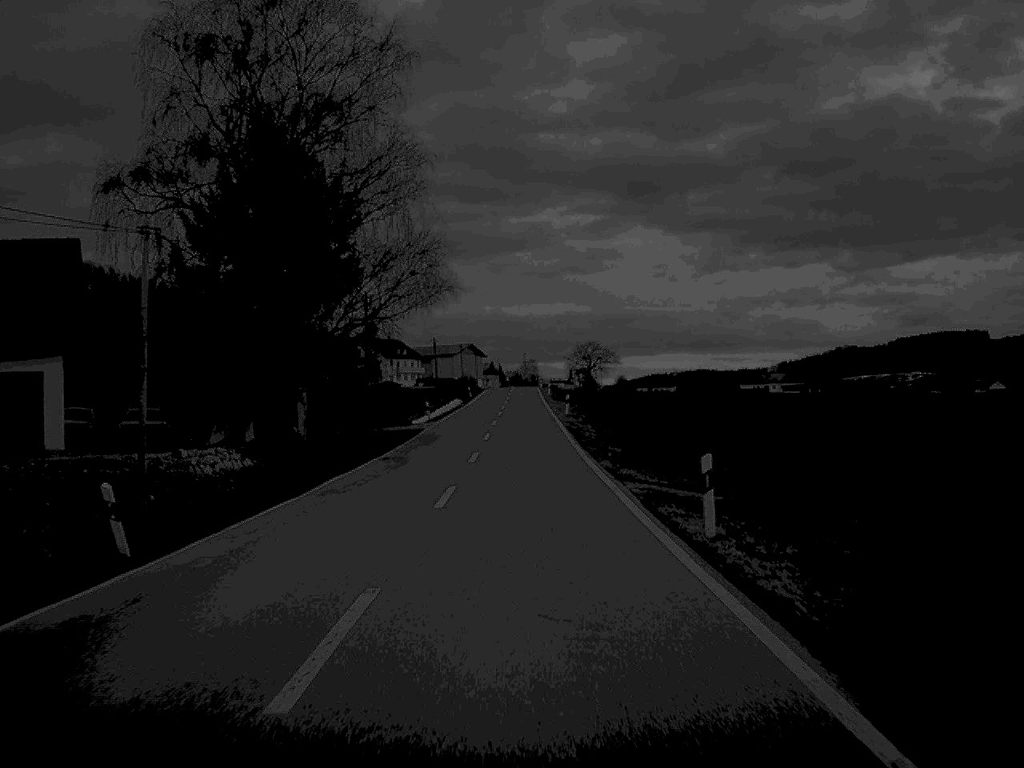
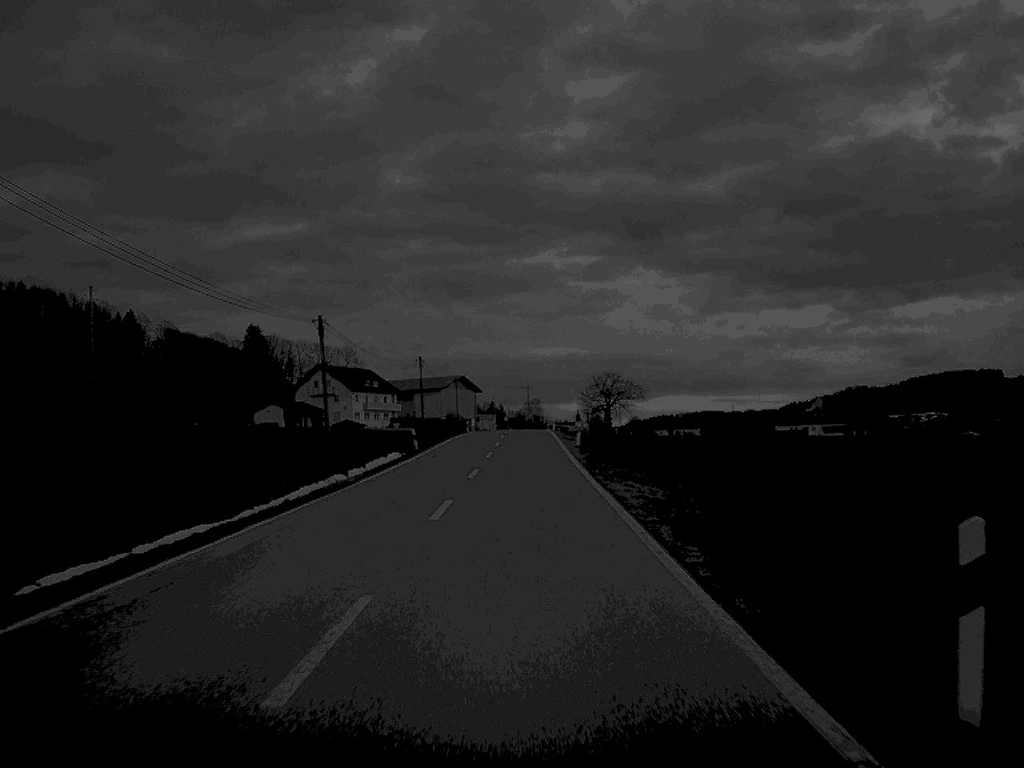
(0.0, +61.0) m; 0°
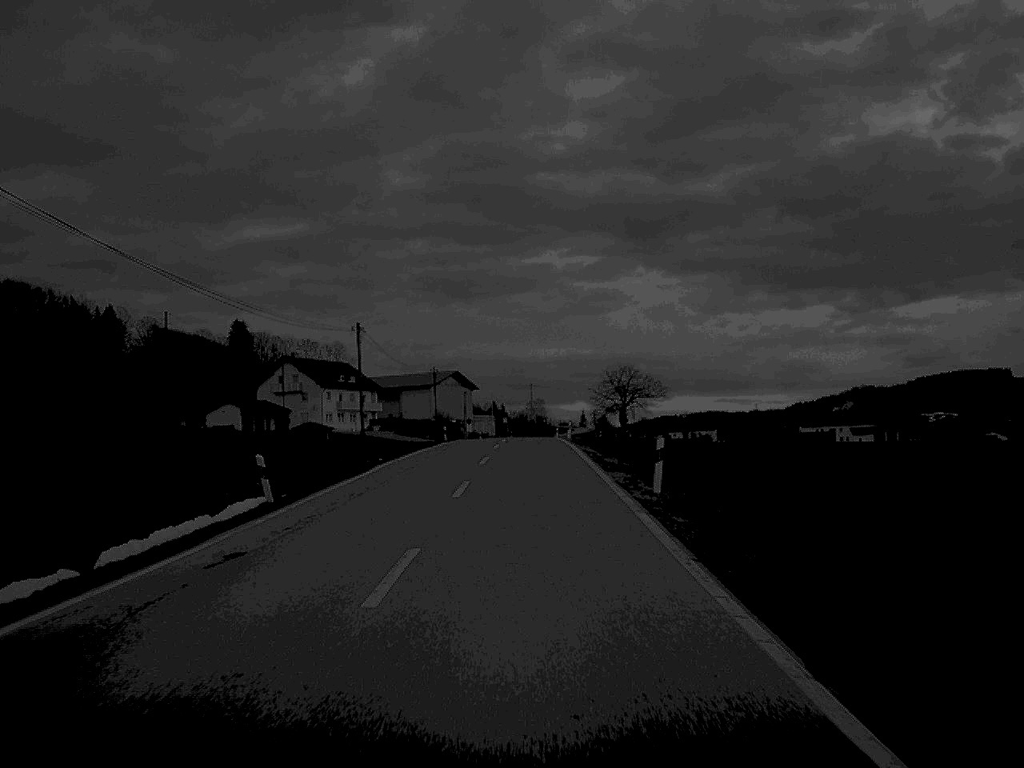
(-0.1, +33.8) m; 0°
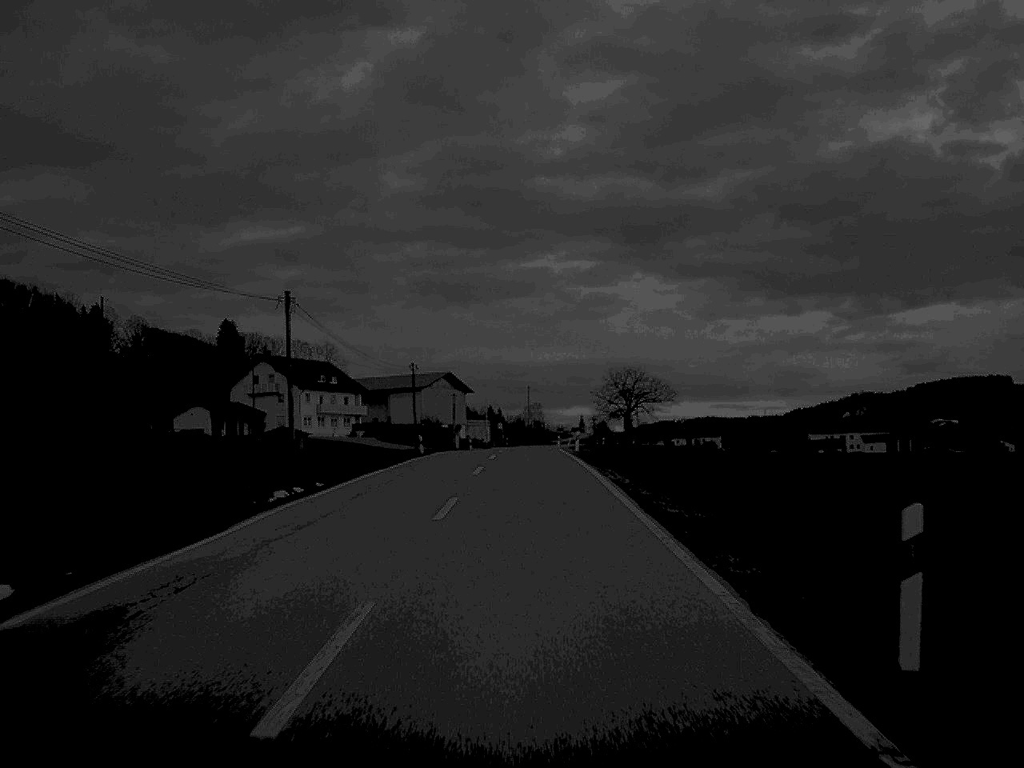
(0.0, +15.8) m; 0°
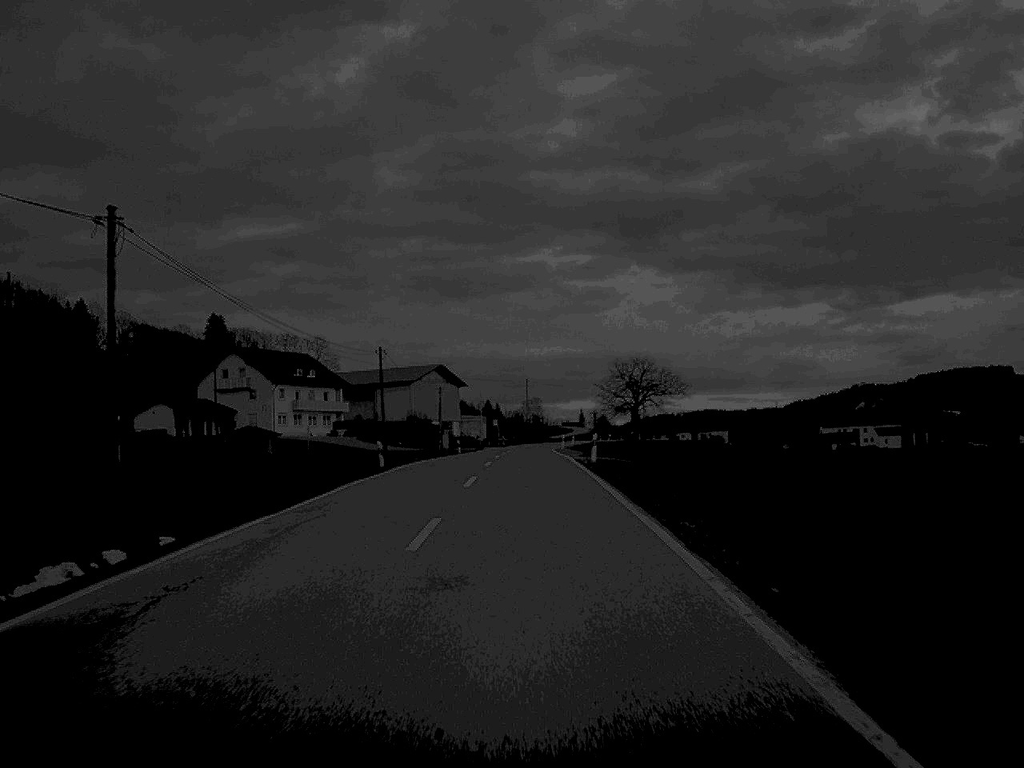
(0.0, +16.5) m; 0°
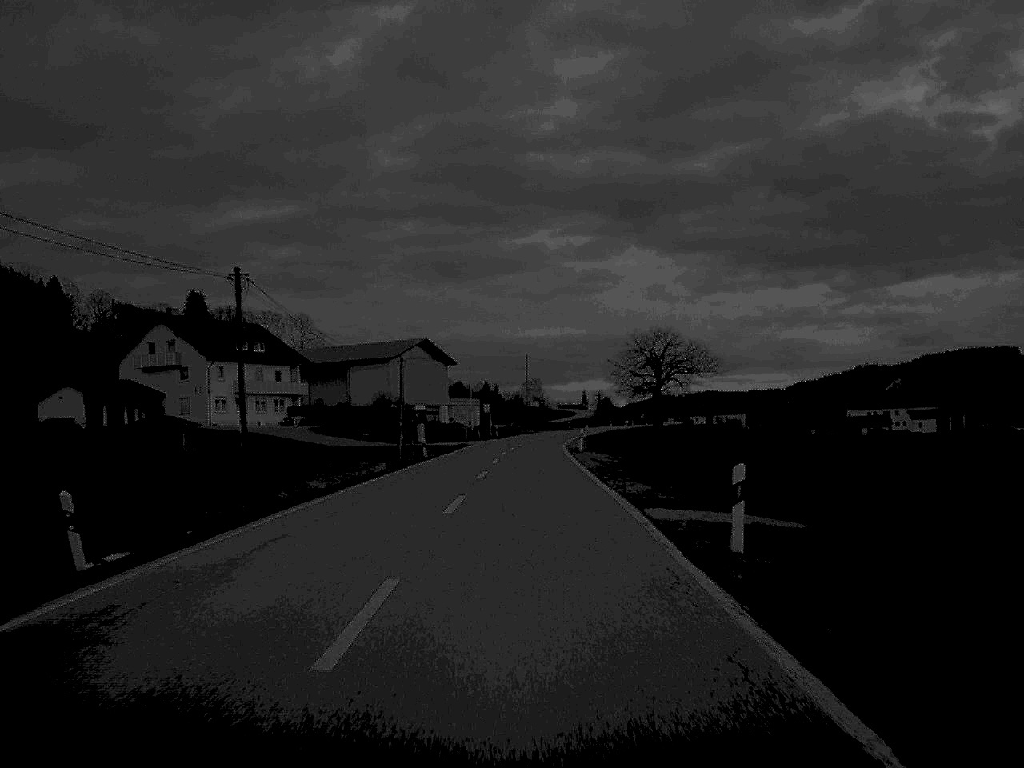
(0.0, +30.6) m; 0°
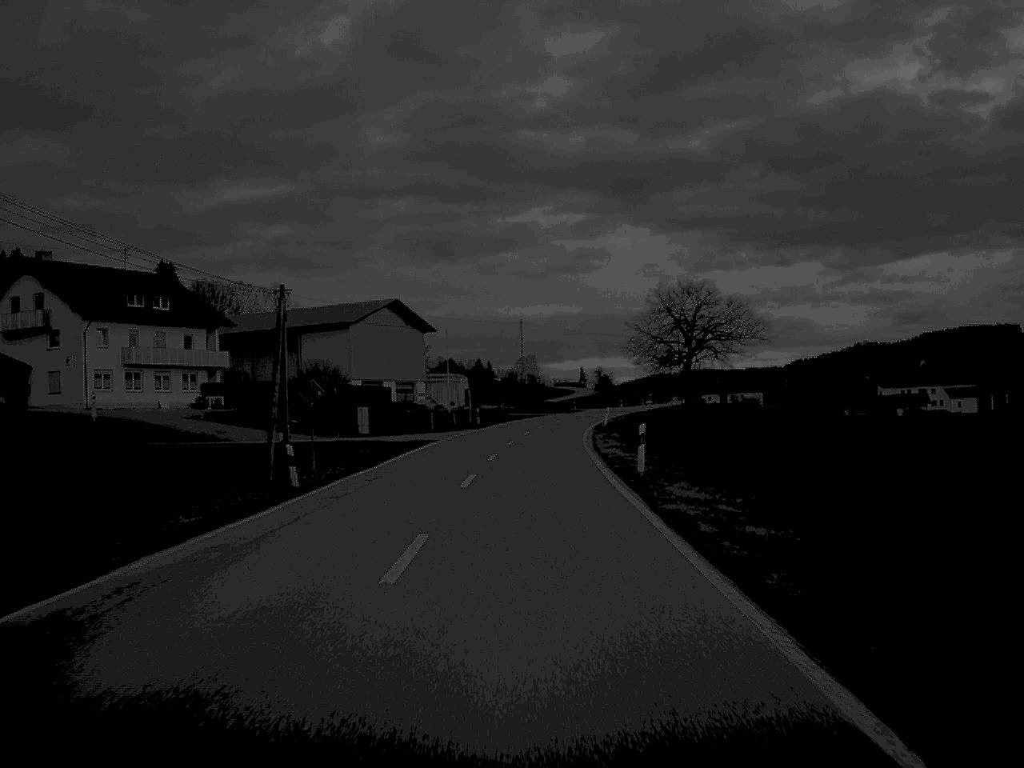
(0.0, +33.3) m; 0°
